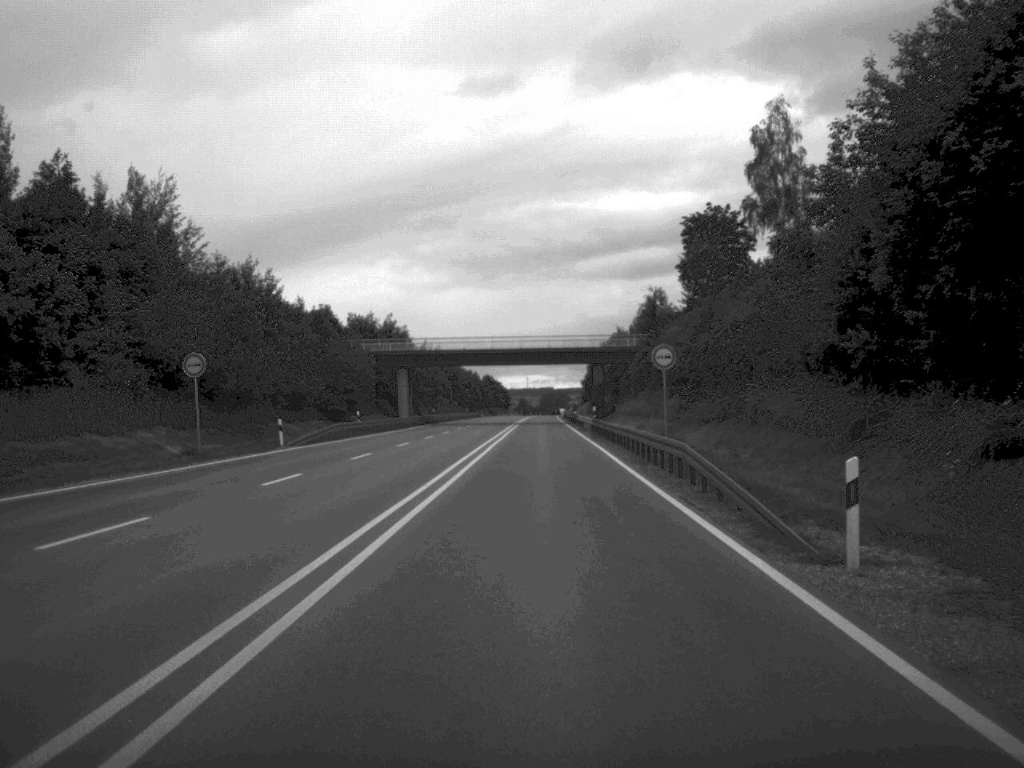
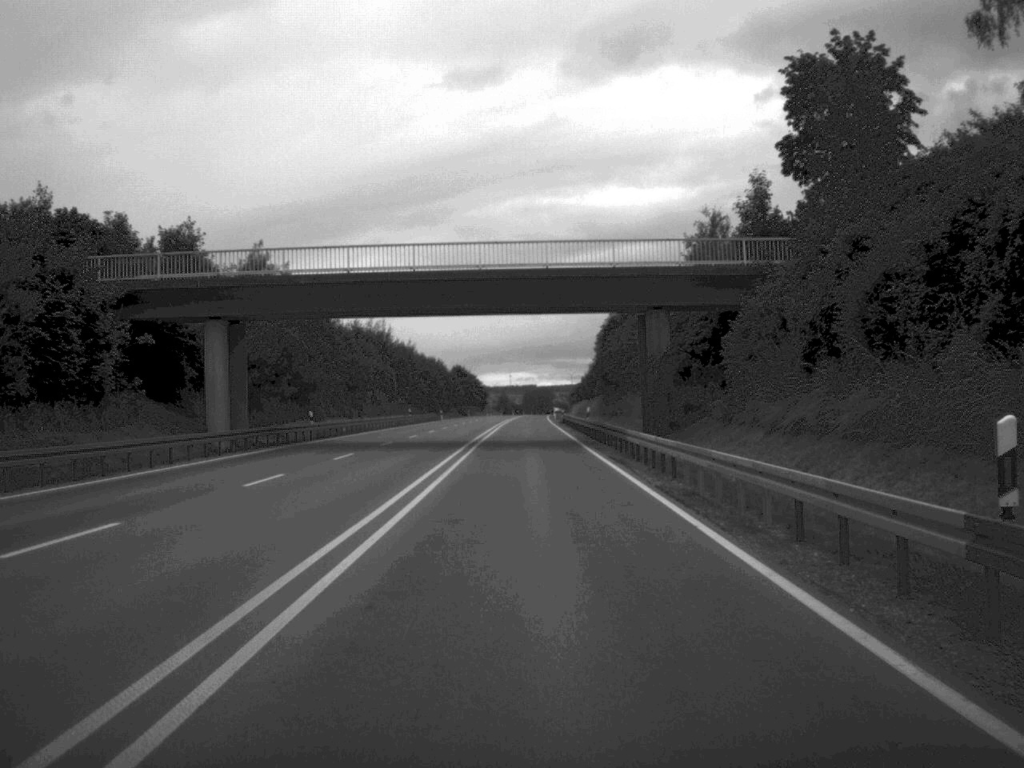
(+0.5, +59.9) m; +1°
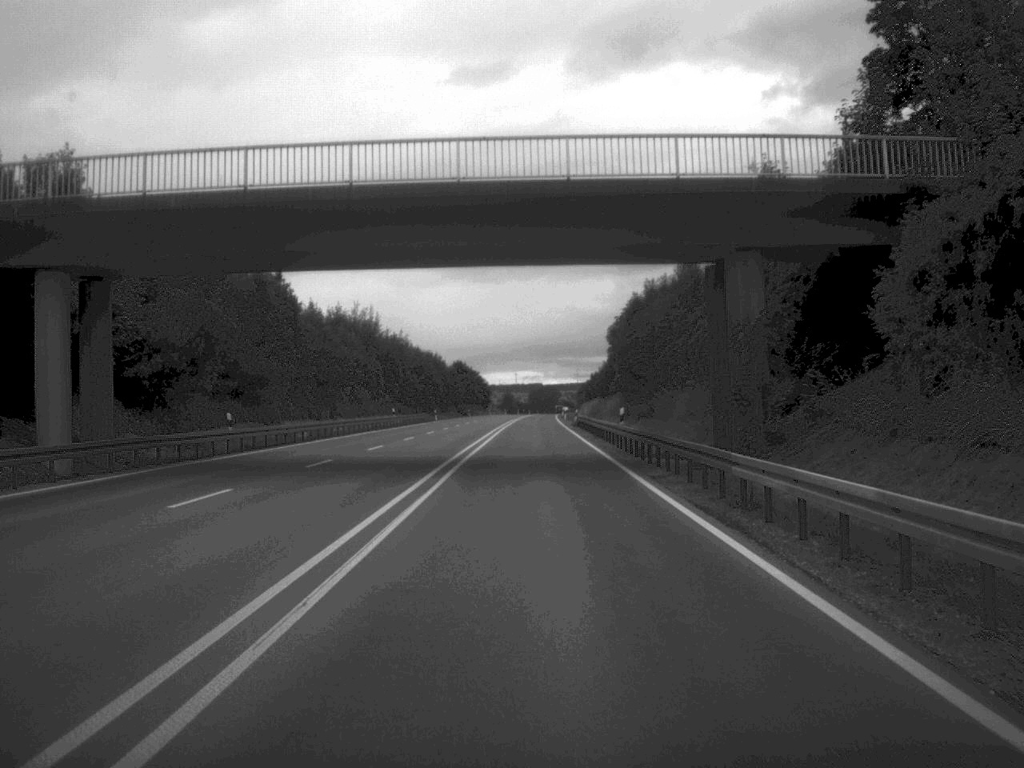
(-0.1, +17.5) m; 0°
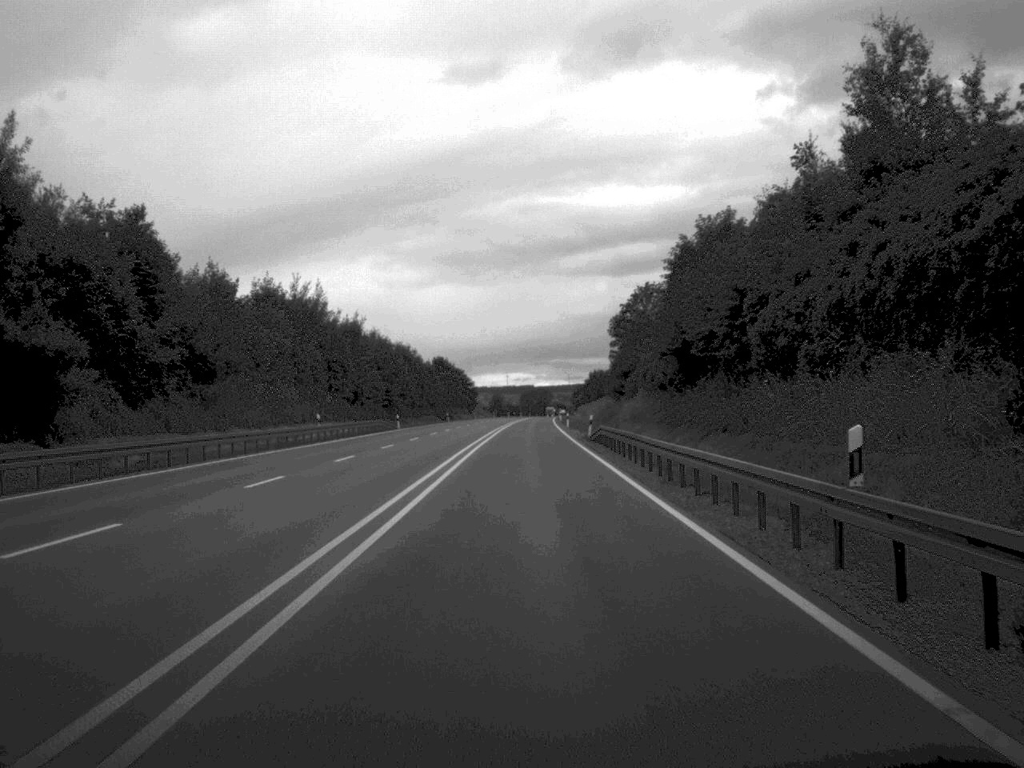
(+0.1, +29.9) m; 0°
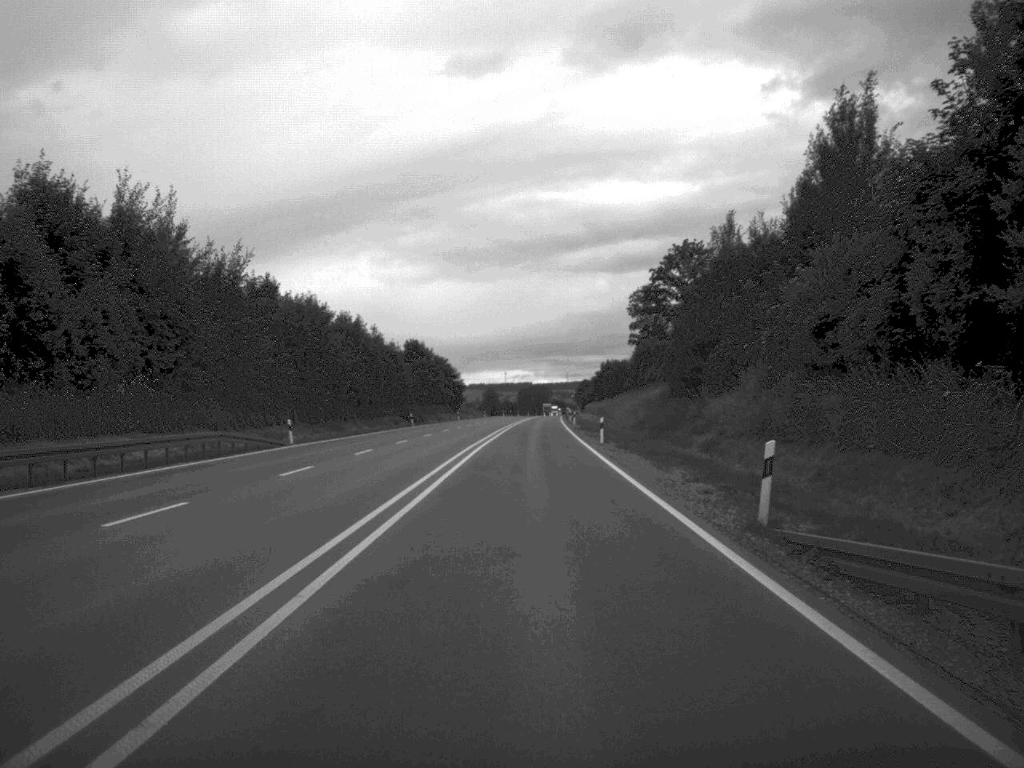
(-0.1, +44.0) m; 0°
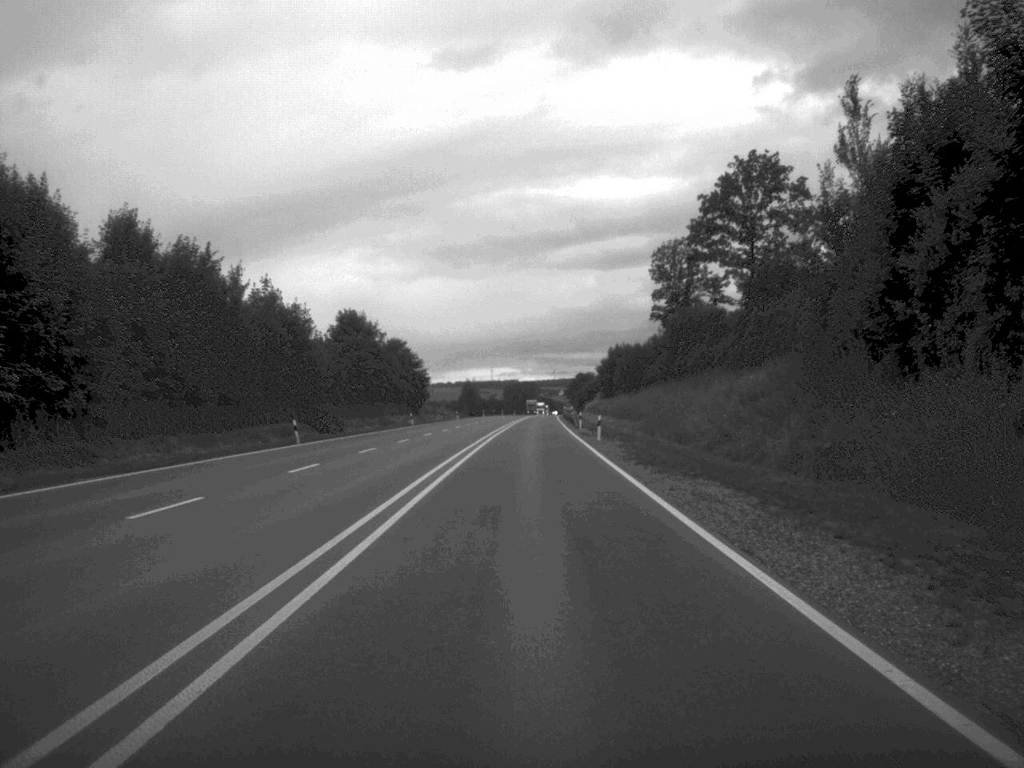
(+0.1, +46.6) m; 0°
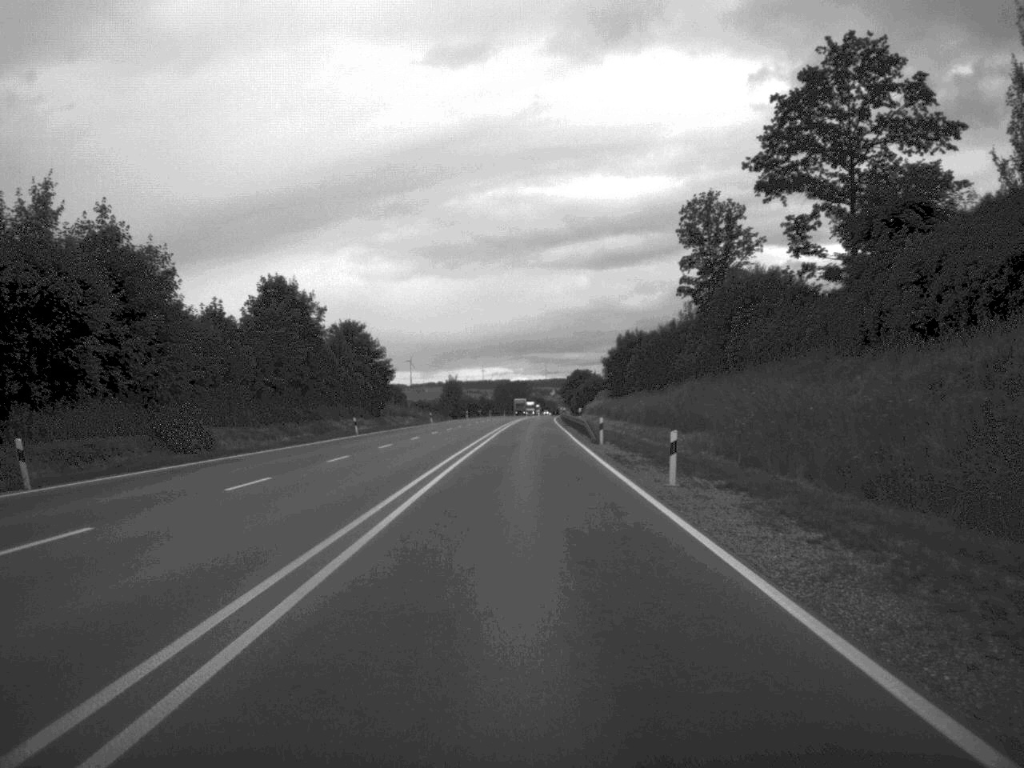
(+0.1, +29.3) m; 0°
